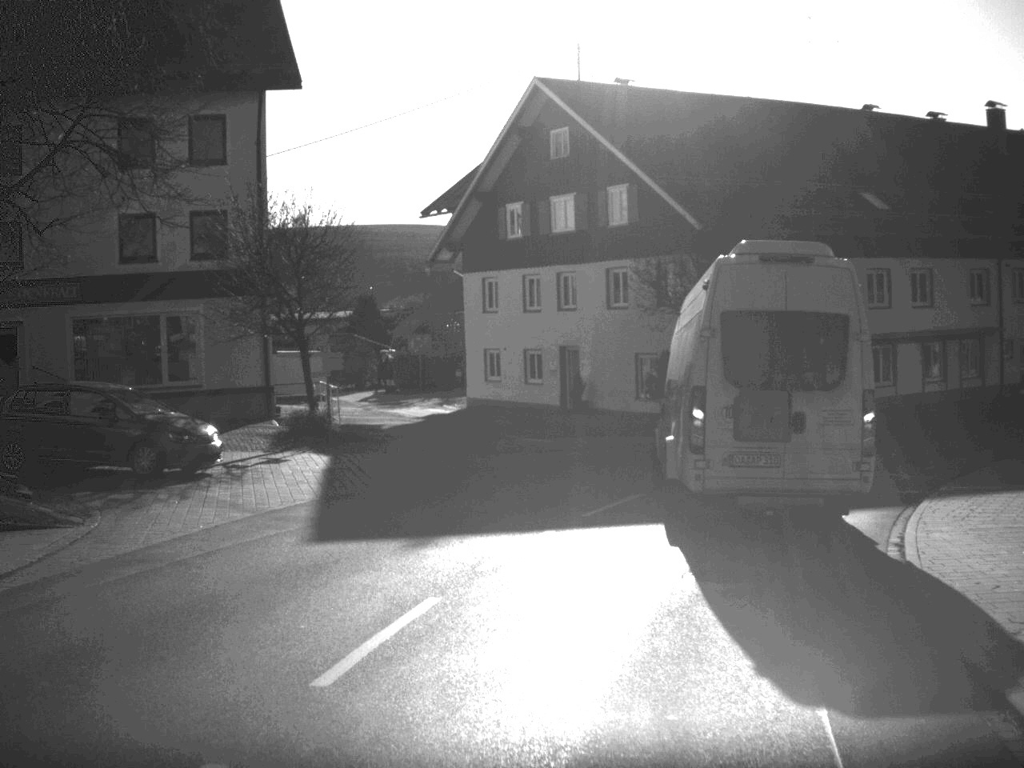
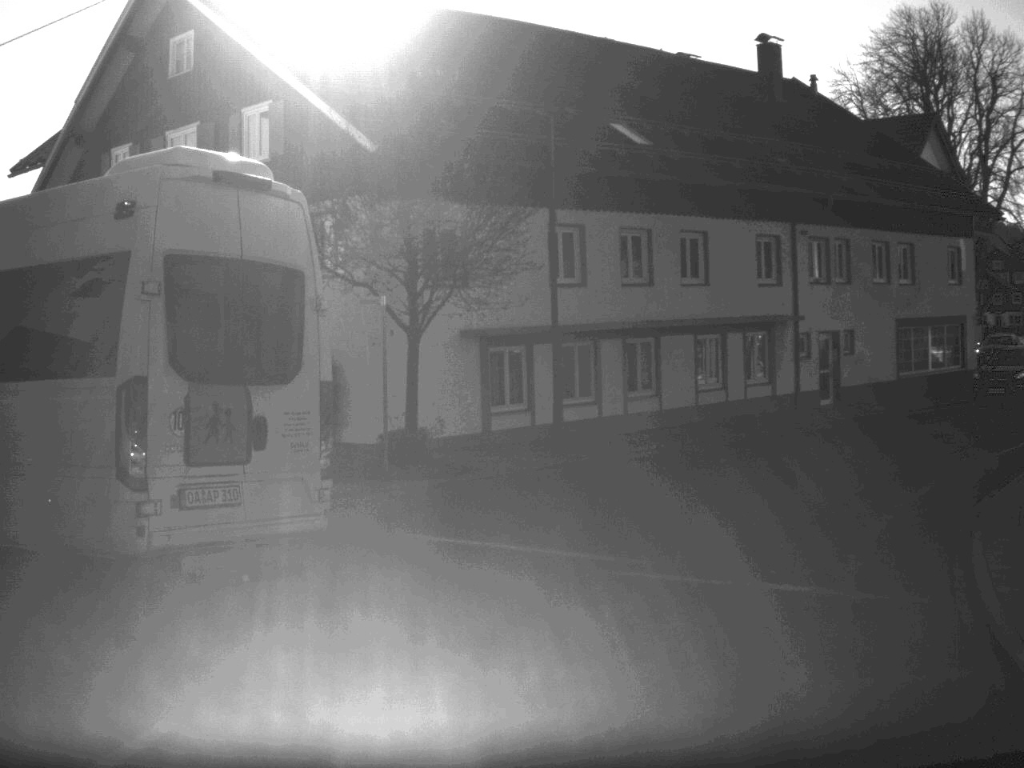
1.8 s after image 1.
(+1.5, +12.3) m; +14°
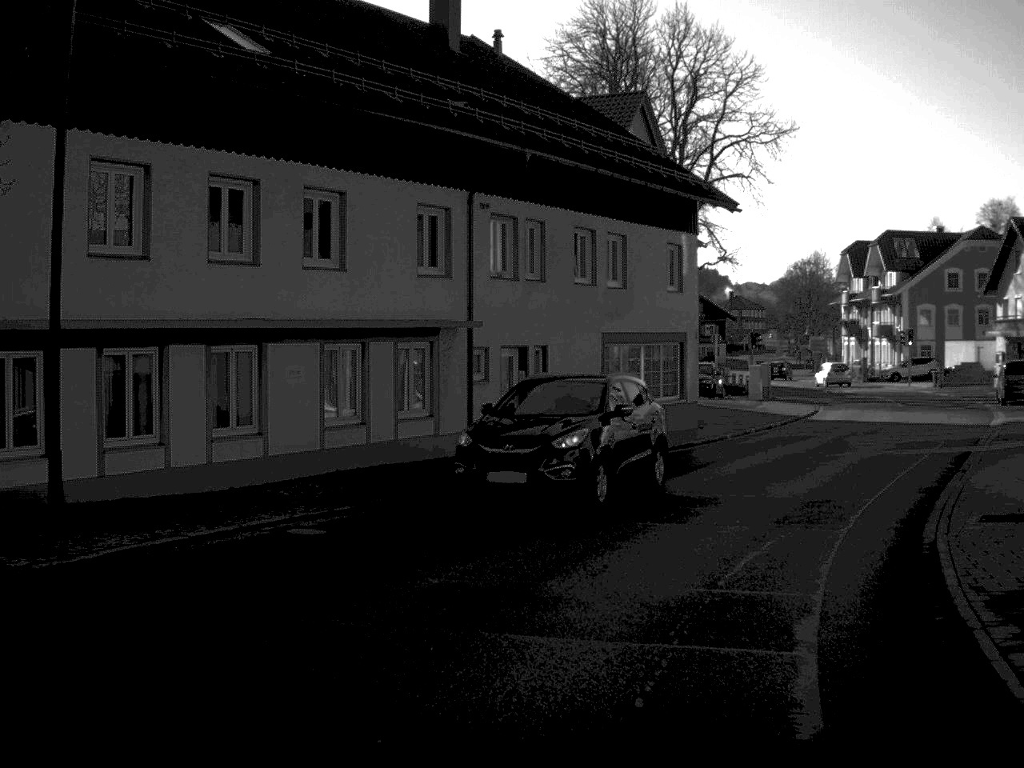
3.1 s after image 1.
(+1.3, +9.7) m; +16°
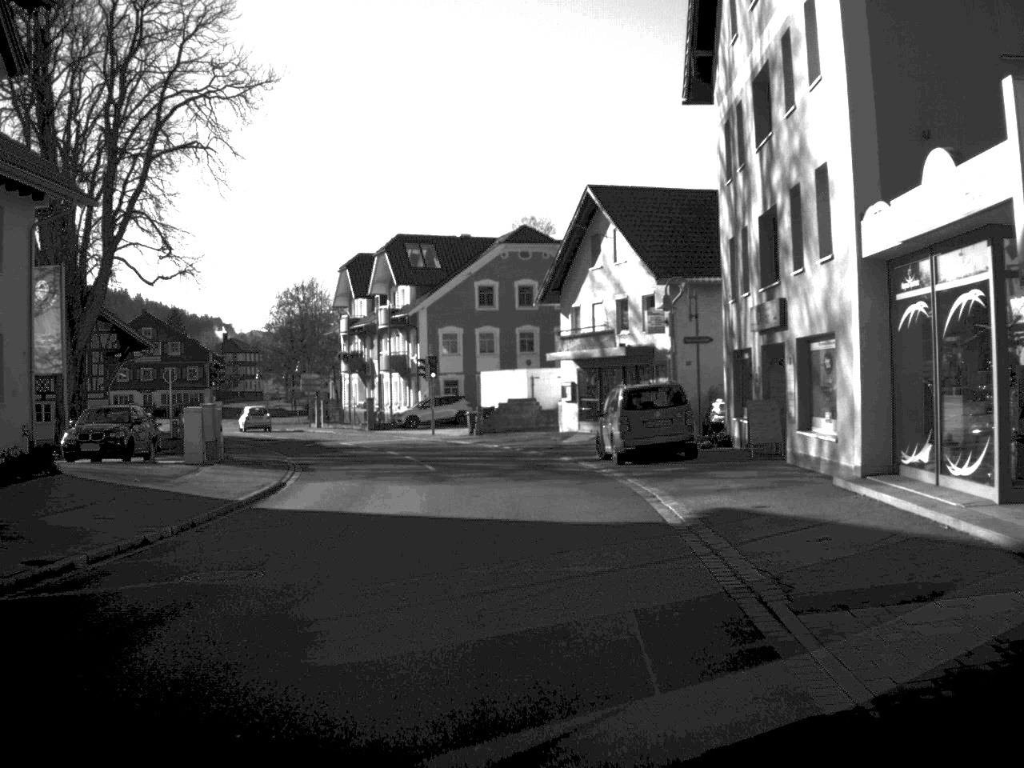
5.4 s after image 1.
(+4.8, +20.1) m; +21°
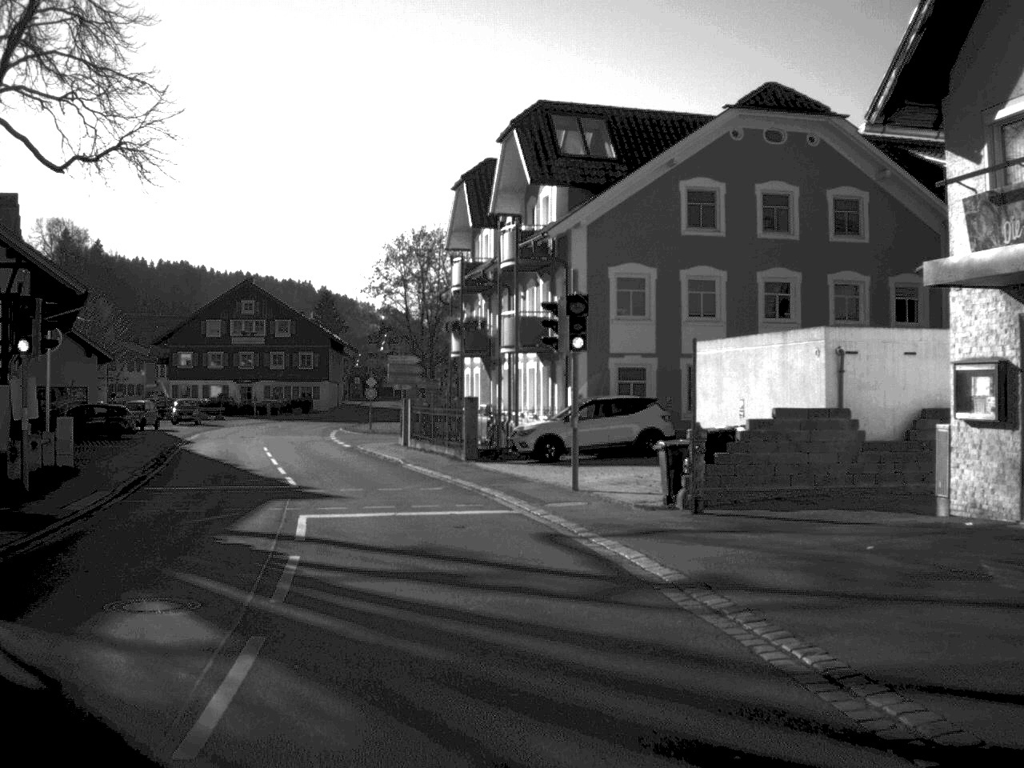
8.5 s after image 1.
(-1.3, +32.1) m; -9°
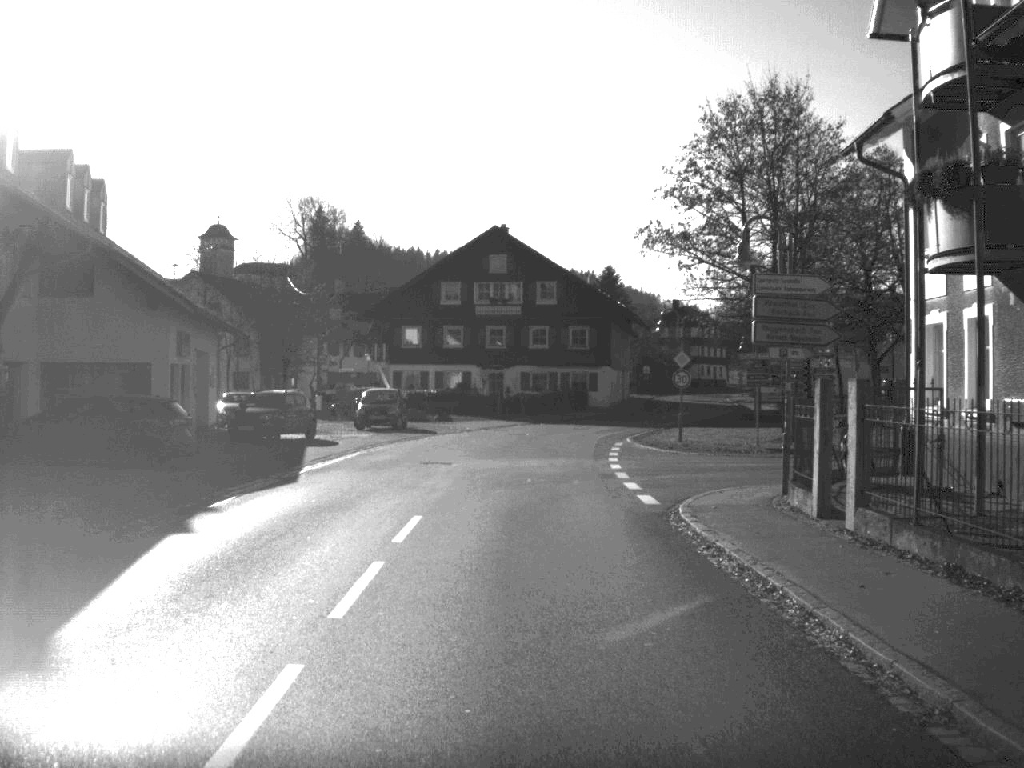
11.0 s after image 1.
(-4.1, +29.5) m; -12°
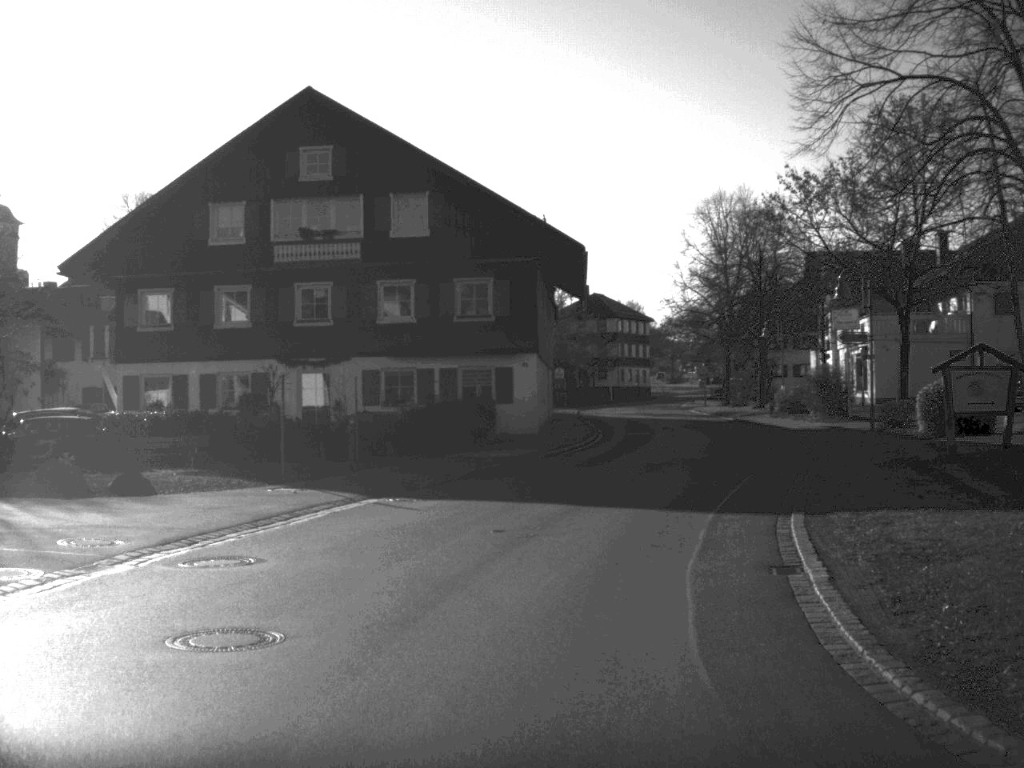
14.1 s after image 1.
(+0.8, +37.3) m; +6°
